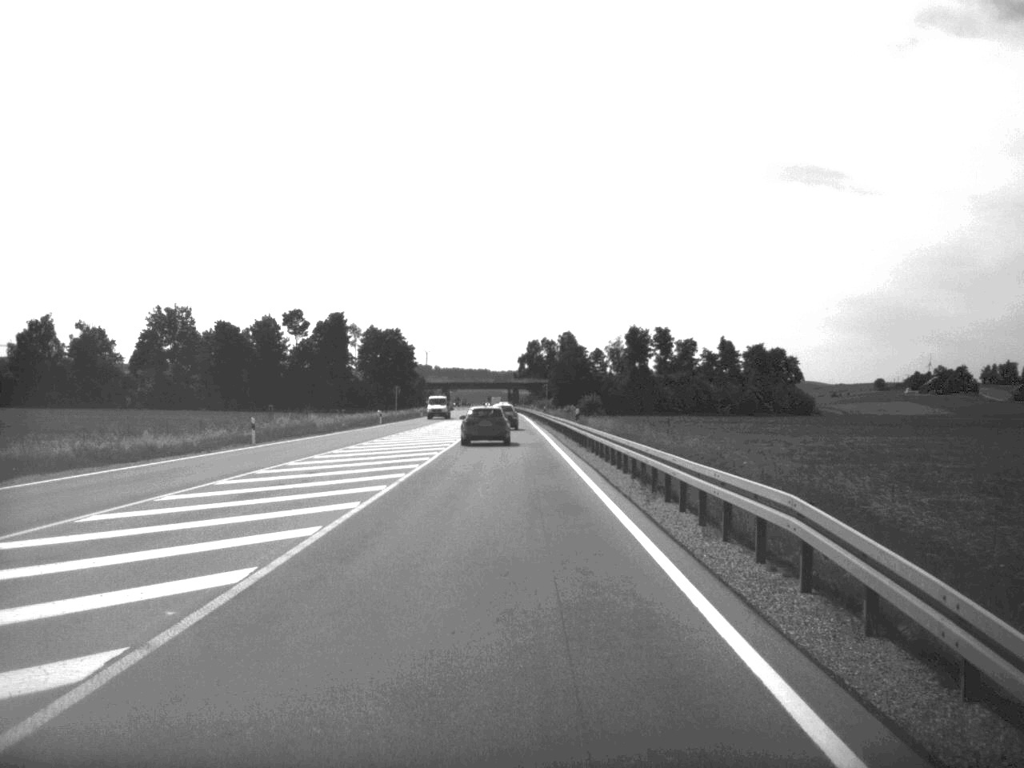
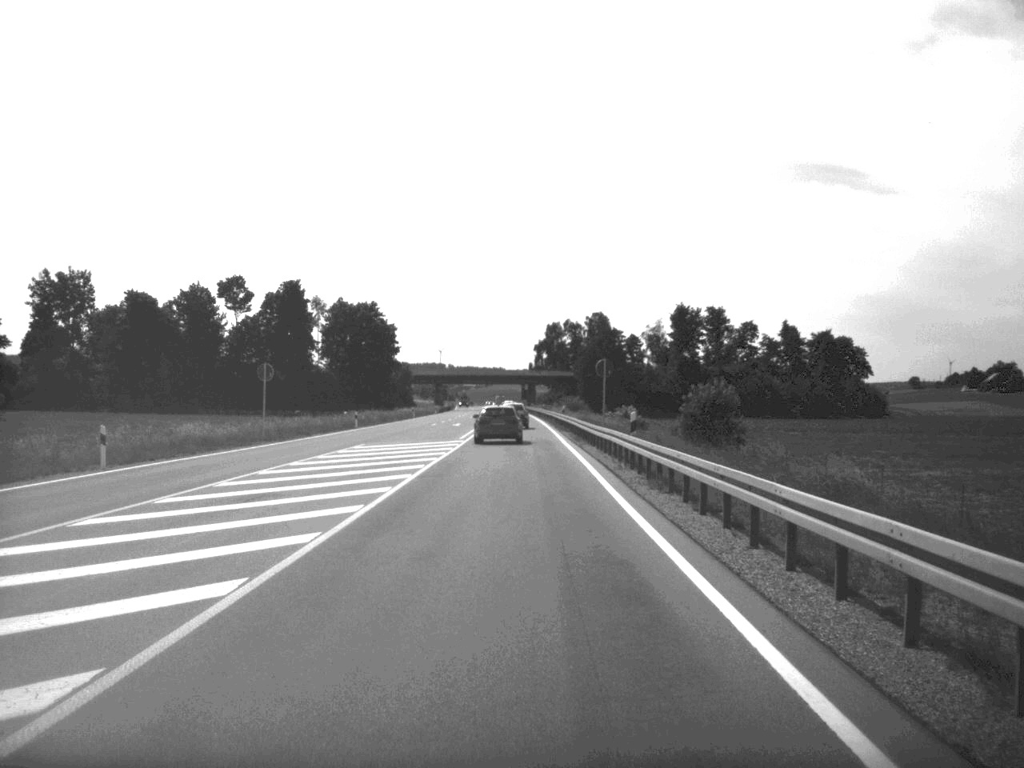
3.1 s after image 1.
(-0.6, +69.4) m; -1°
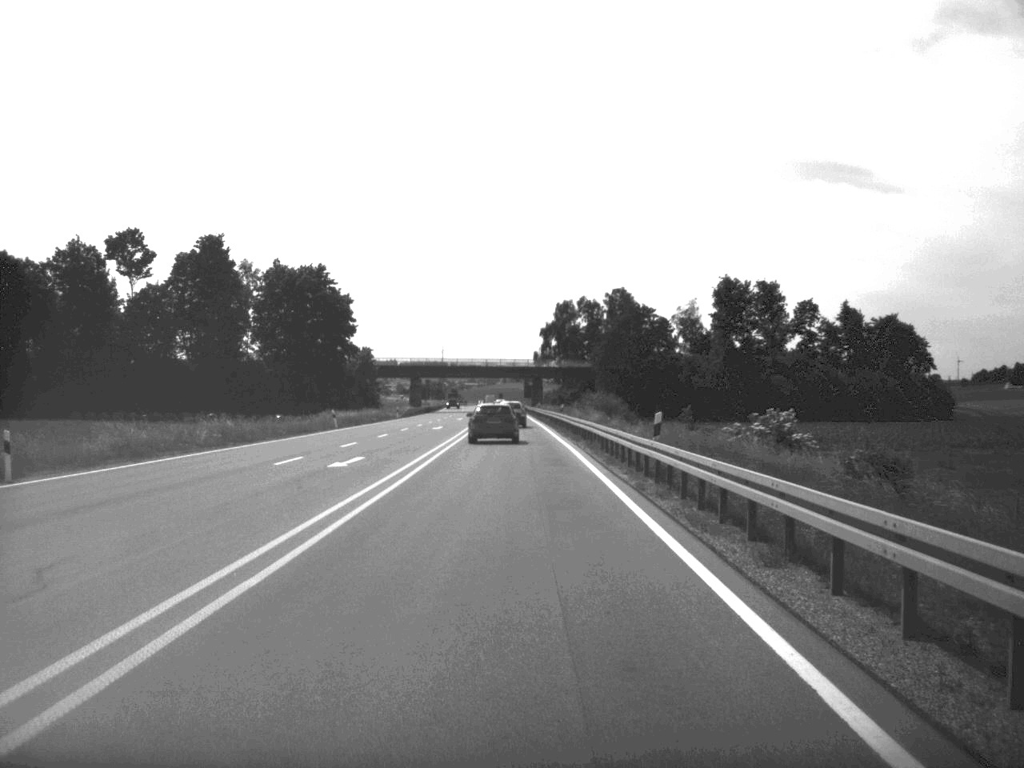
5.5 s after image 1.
(-0.1, +55.1) m; 0°
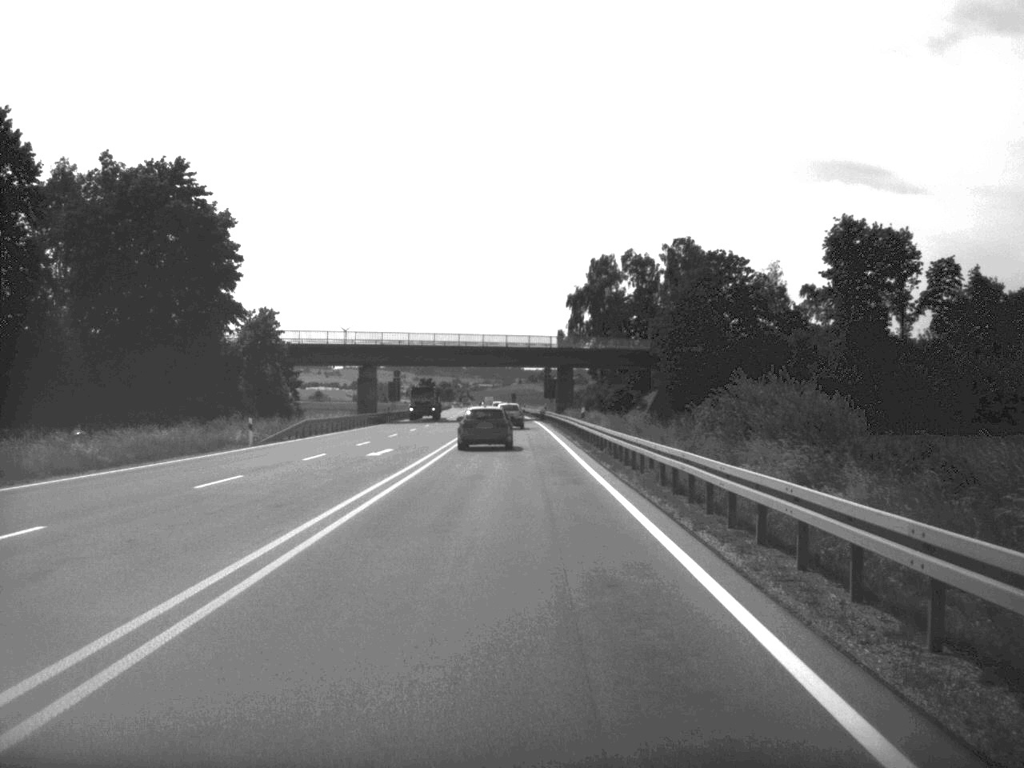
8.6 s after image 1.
(-0.5, +67.5) m; -1°
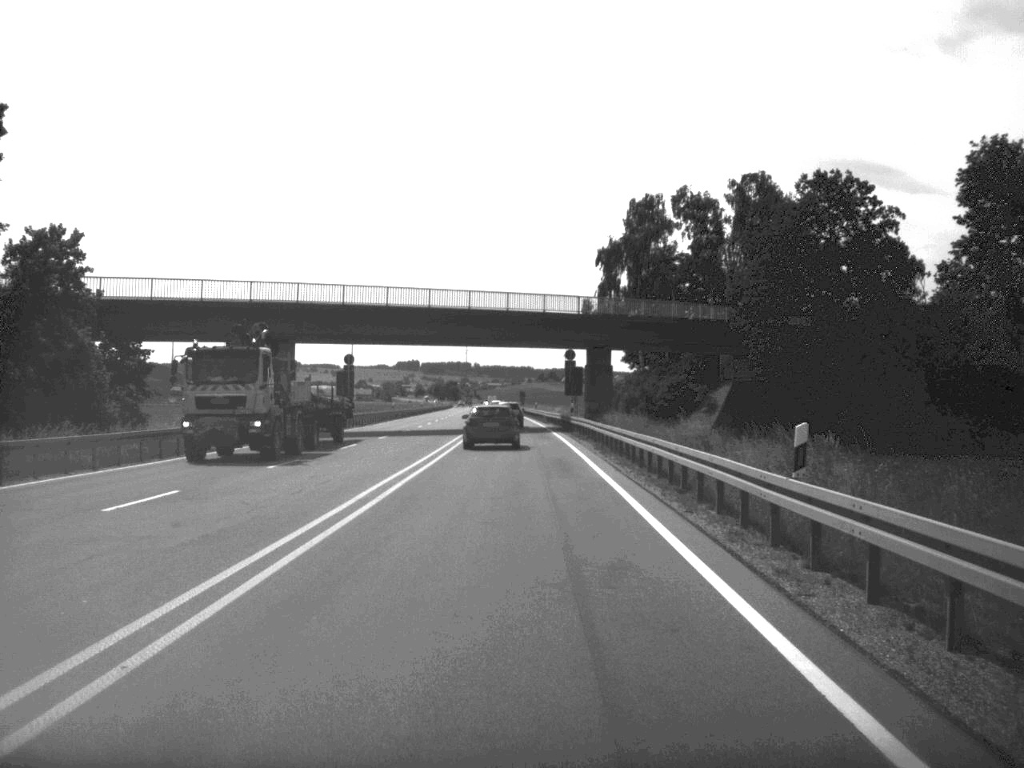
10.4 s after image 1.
(-0.2, +41.5) m; 0°
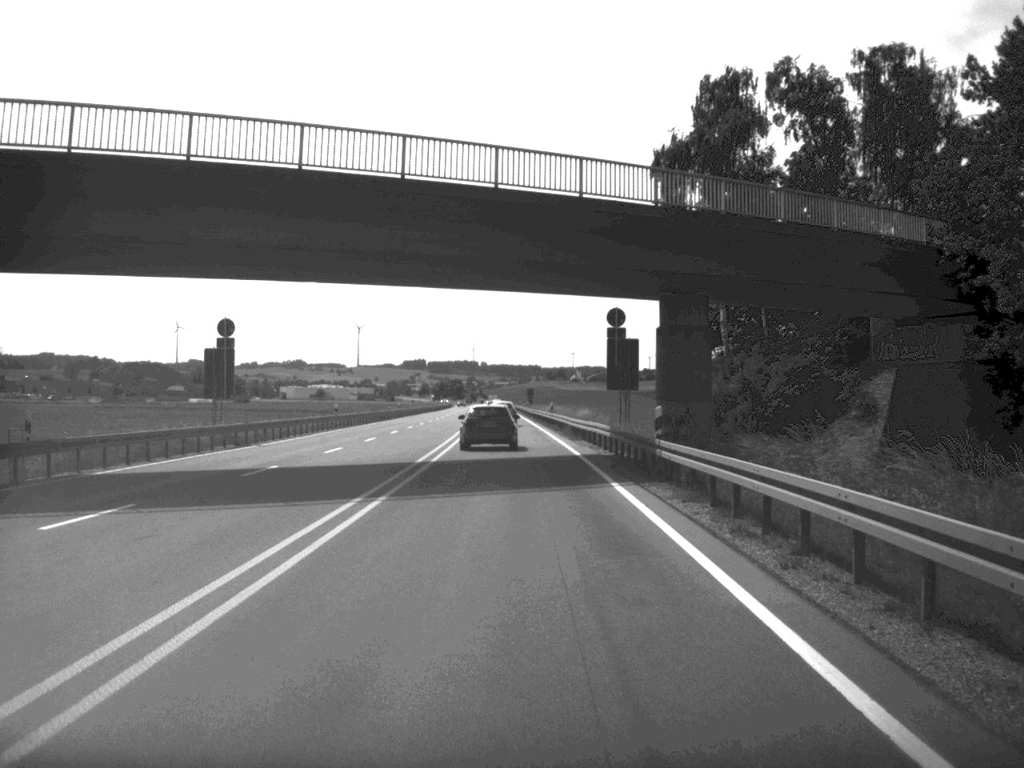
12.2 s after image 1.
(-0.1, +38.6) m; 0°
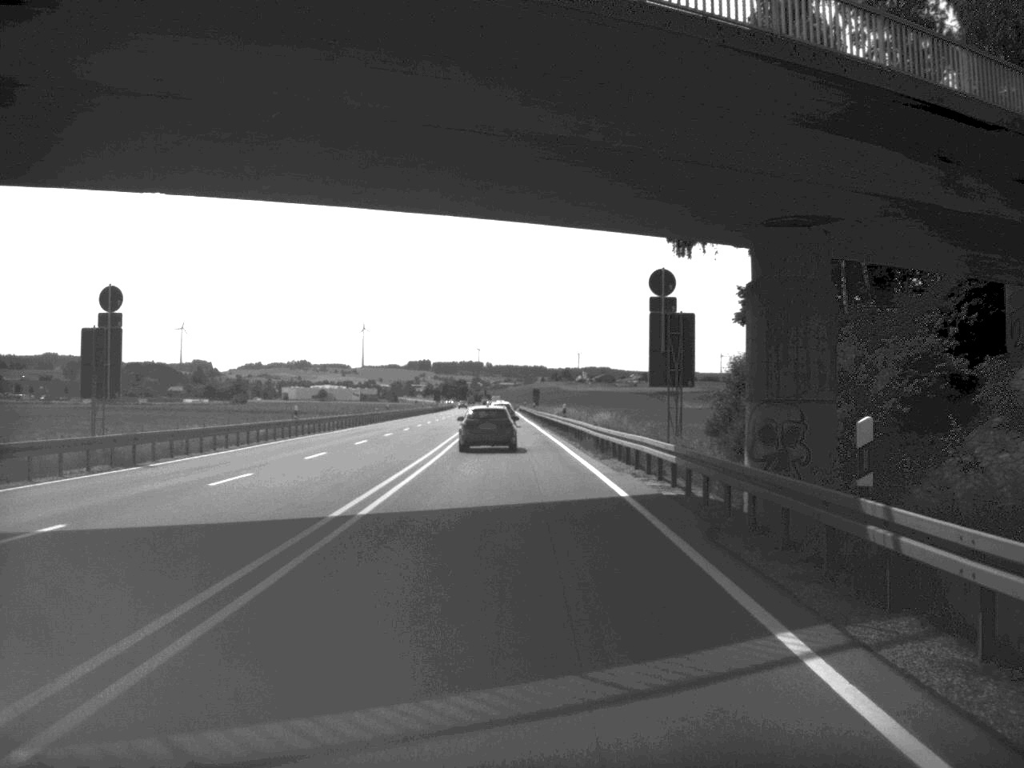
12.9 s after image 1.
(0.0, +15.0) m; 0°
